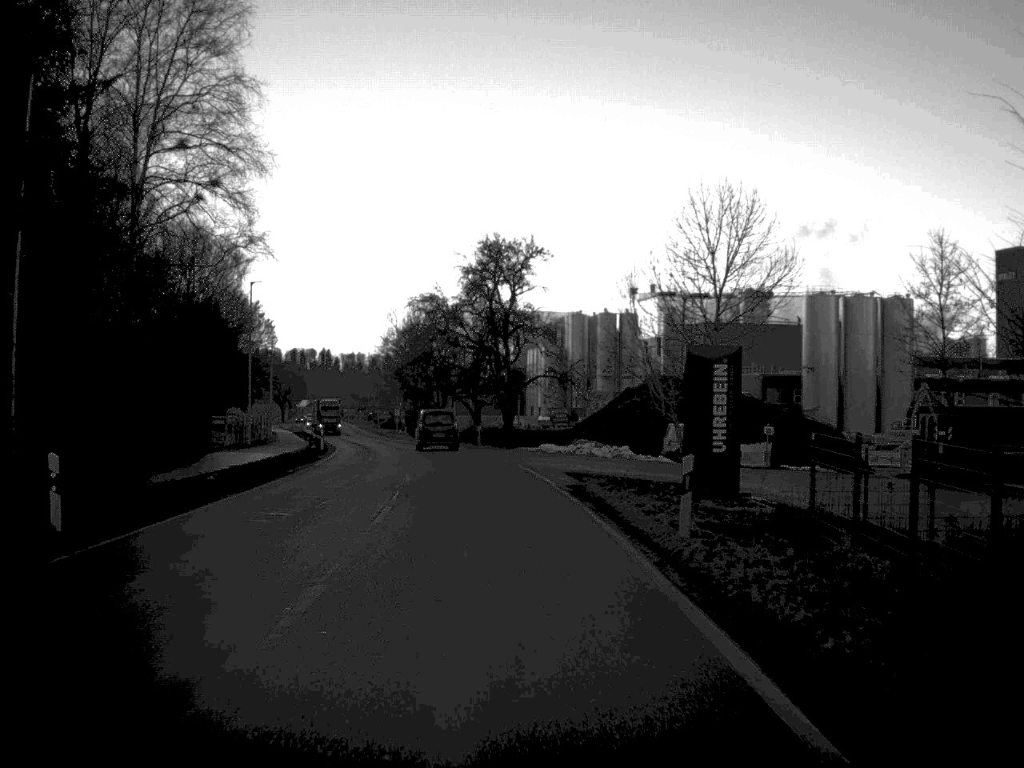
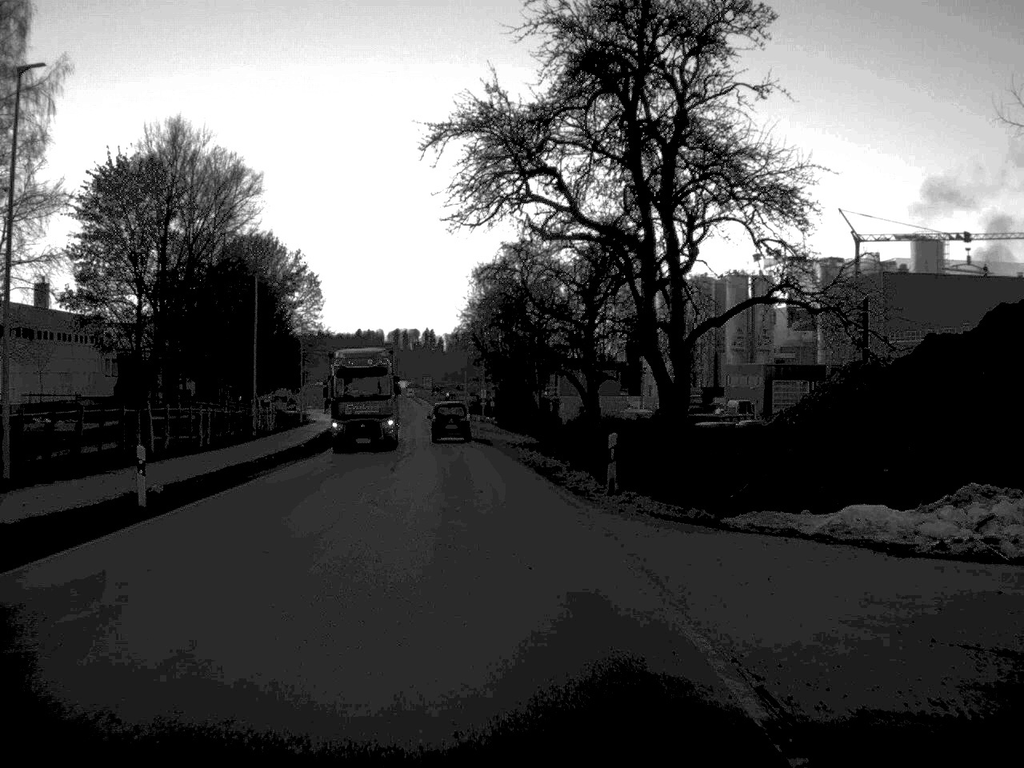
(-1.8, +40.9) m; -5°
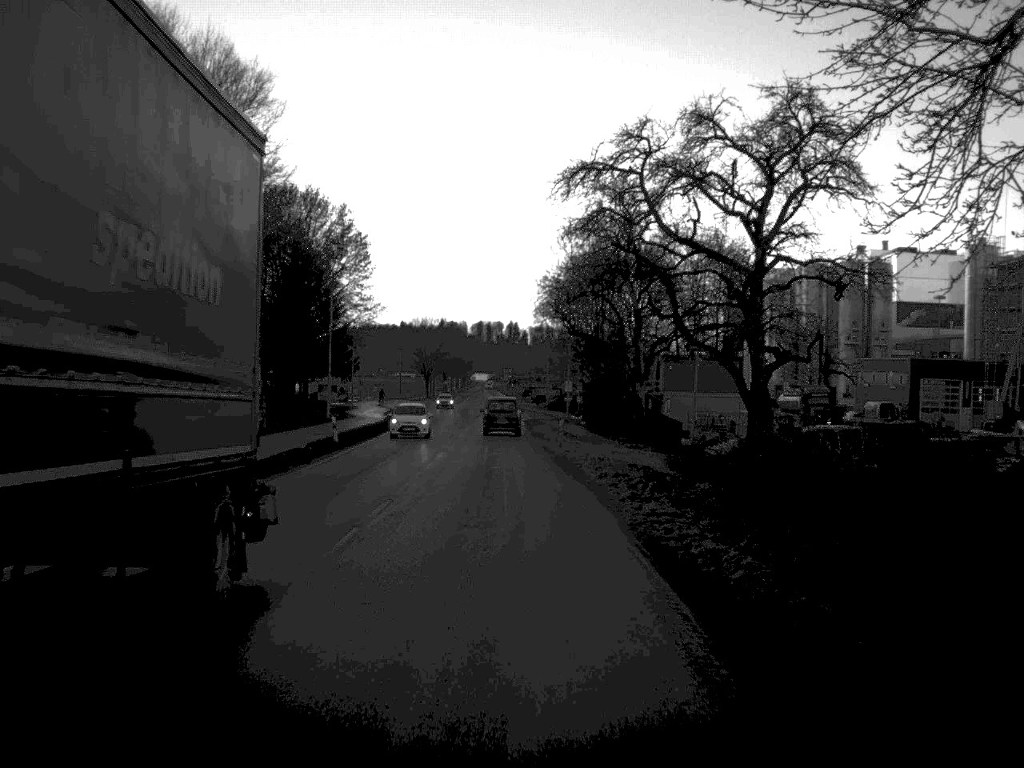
(-0.9, +25.2) m; -4°
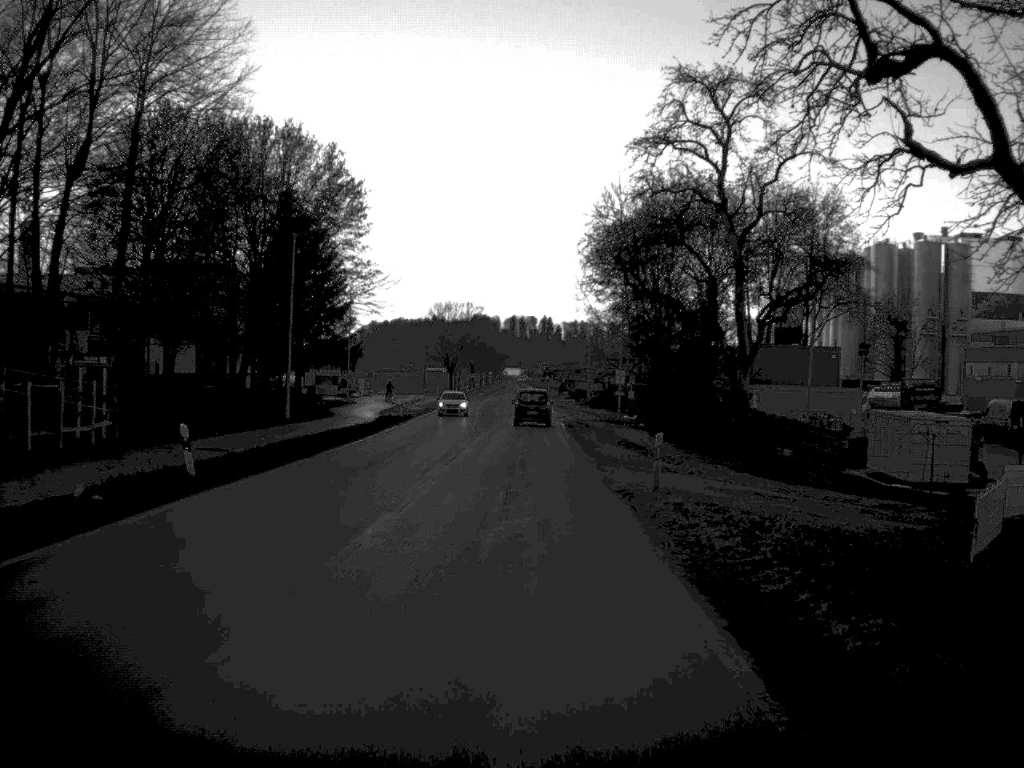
(-0.4, +23.7) m; -2°
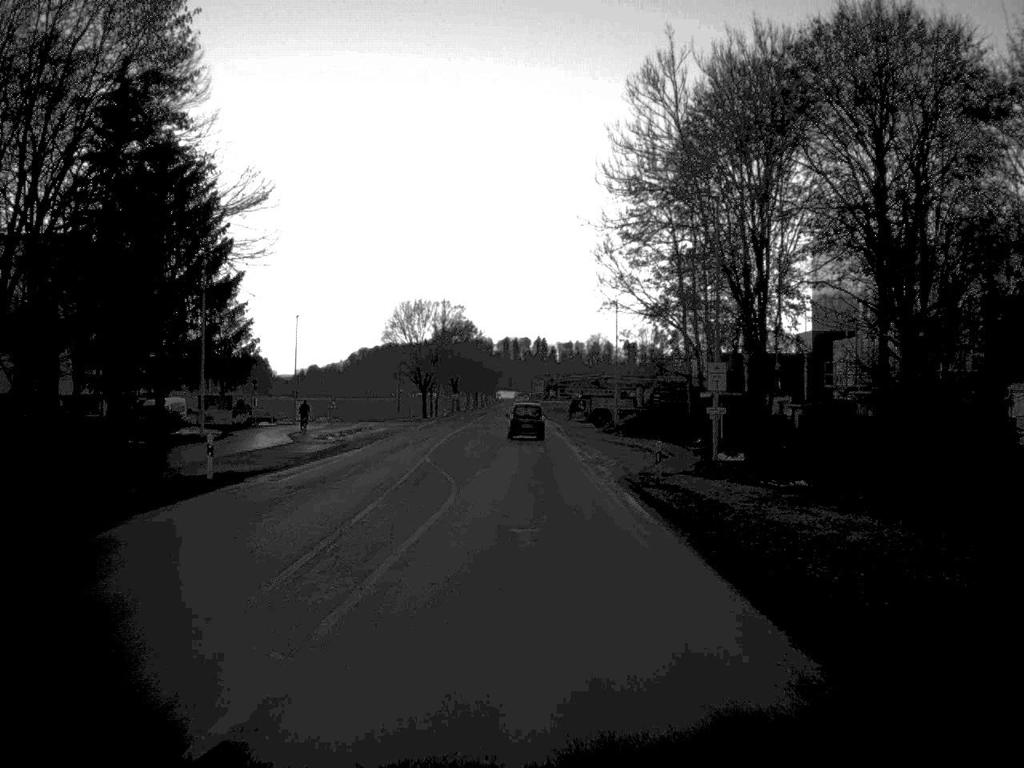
(-0.1, +43.1) m; 0°
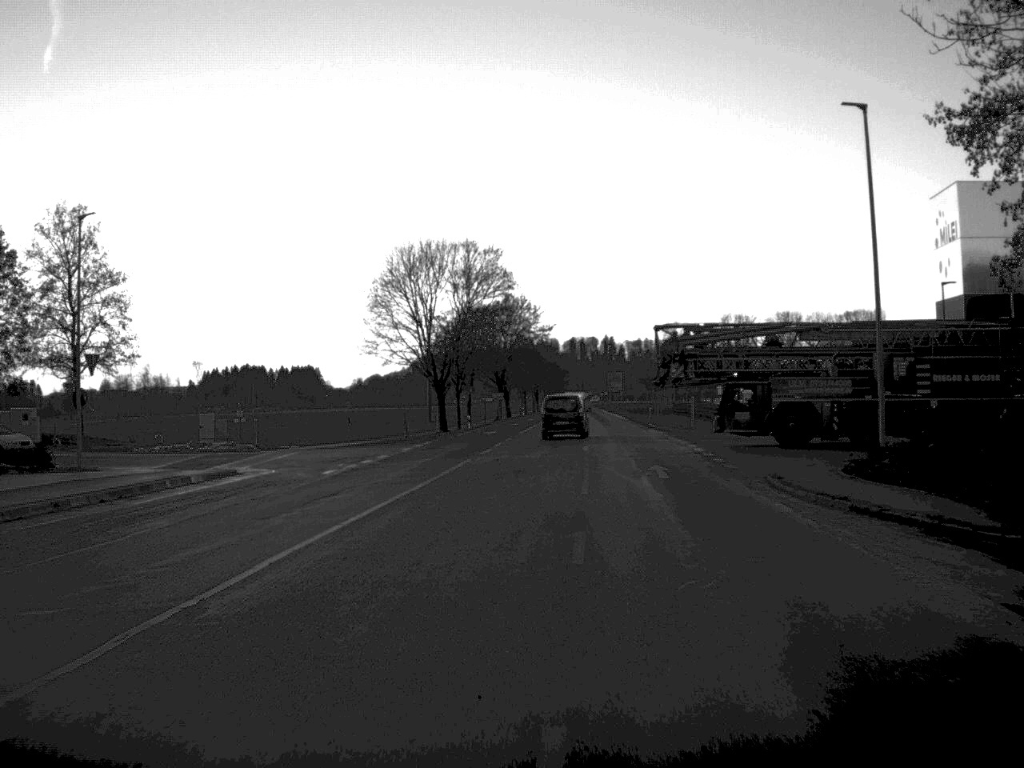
(-0.8, +55.1) m; -3°
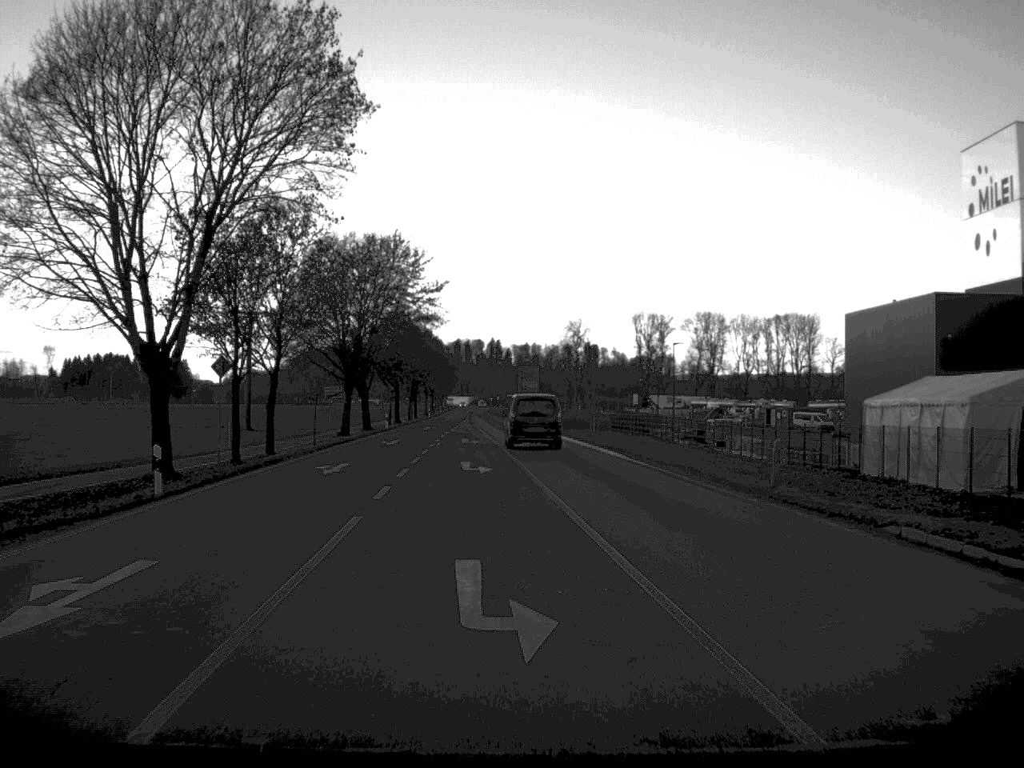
(+1.0, +56.2) m; +5°
